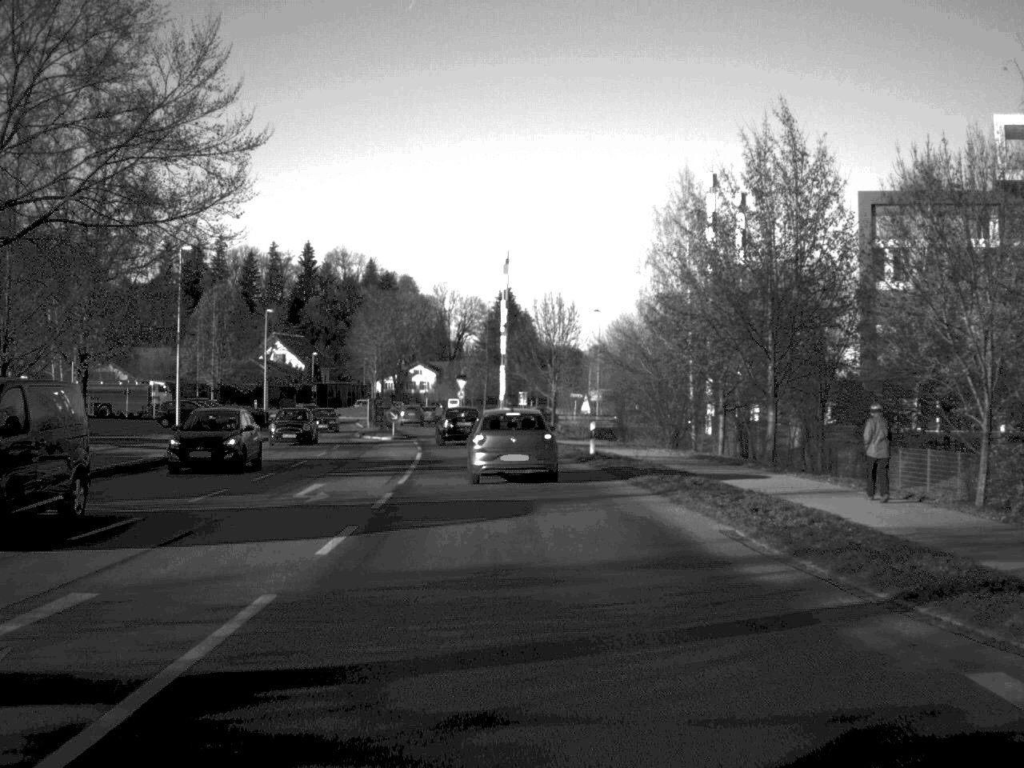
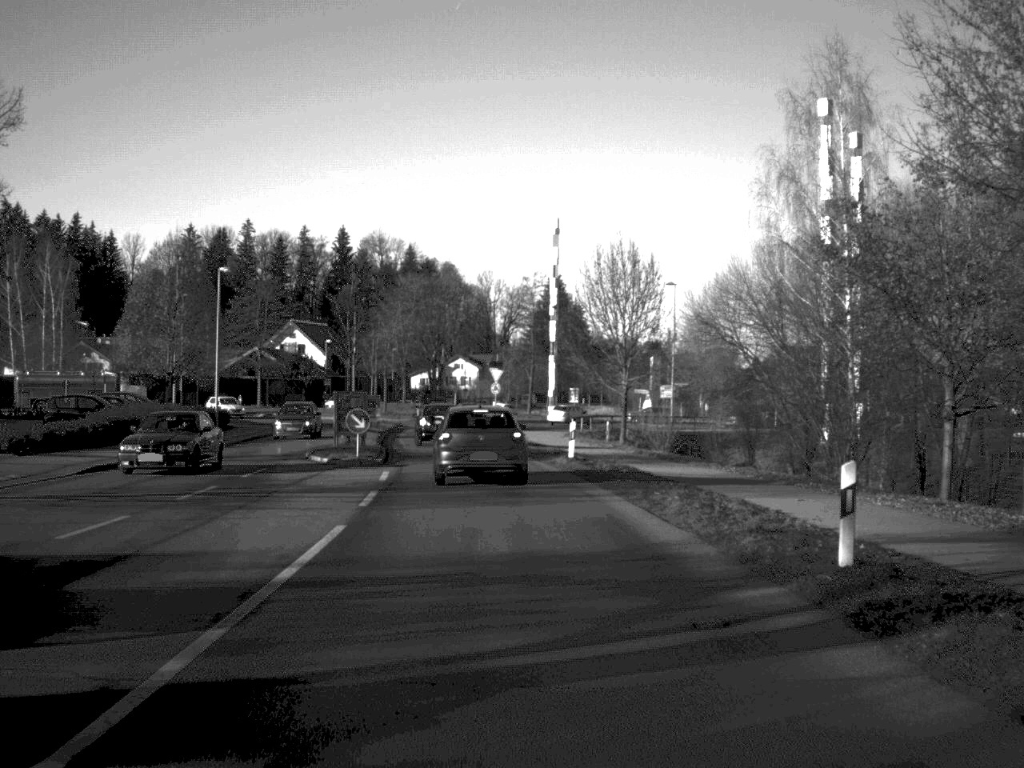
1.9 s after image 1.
(-0.4, +24.3) m; -2°
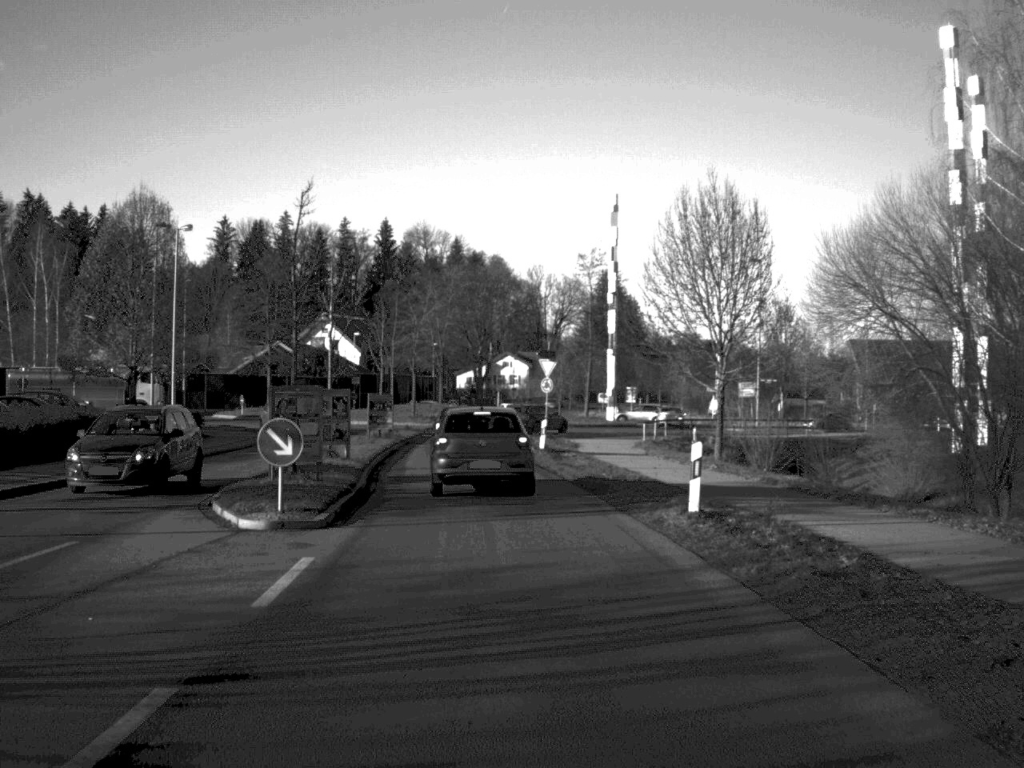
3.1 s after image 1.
(-0.3, +15.0) m; -2°
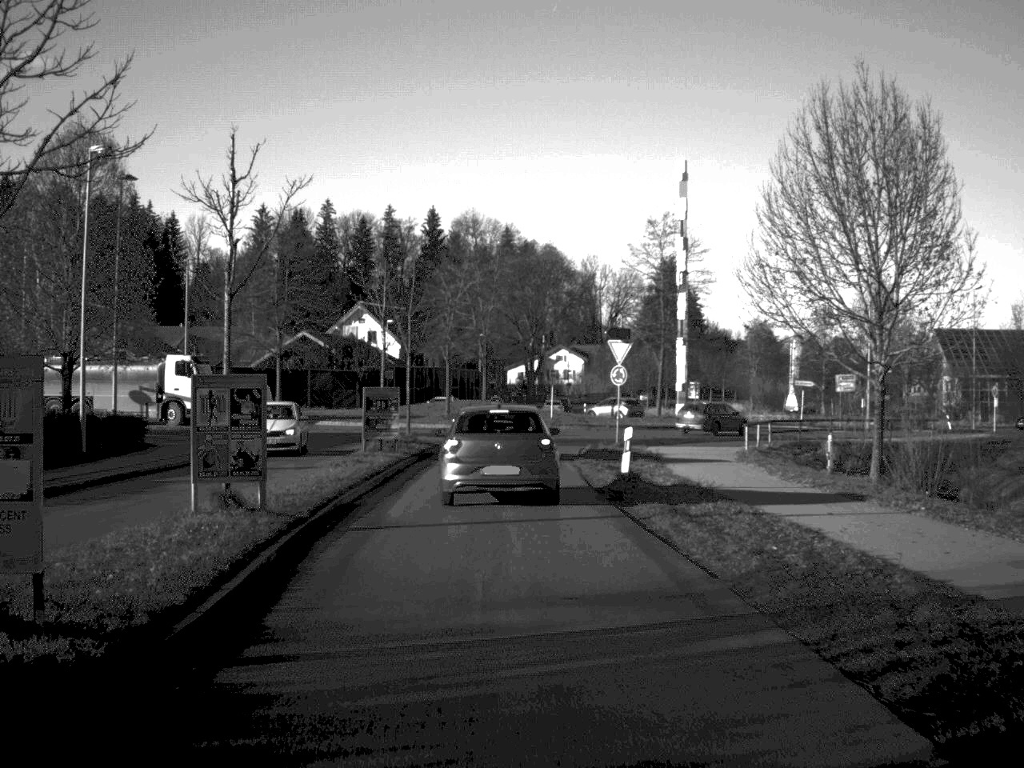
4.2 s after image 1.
(-0.3, +13.9) m; -2°
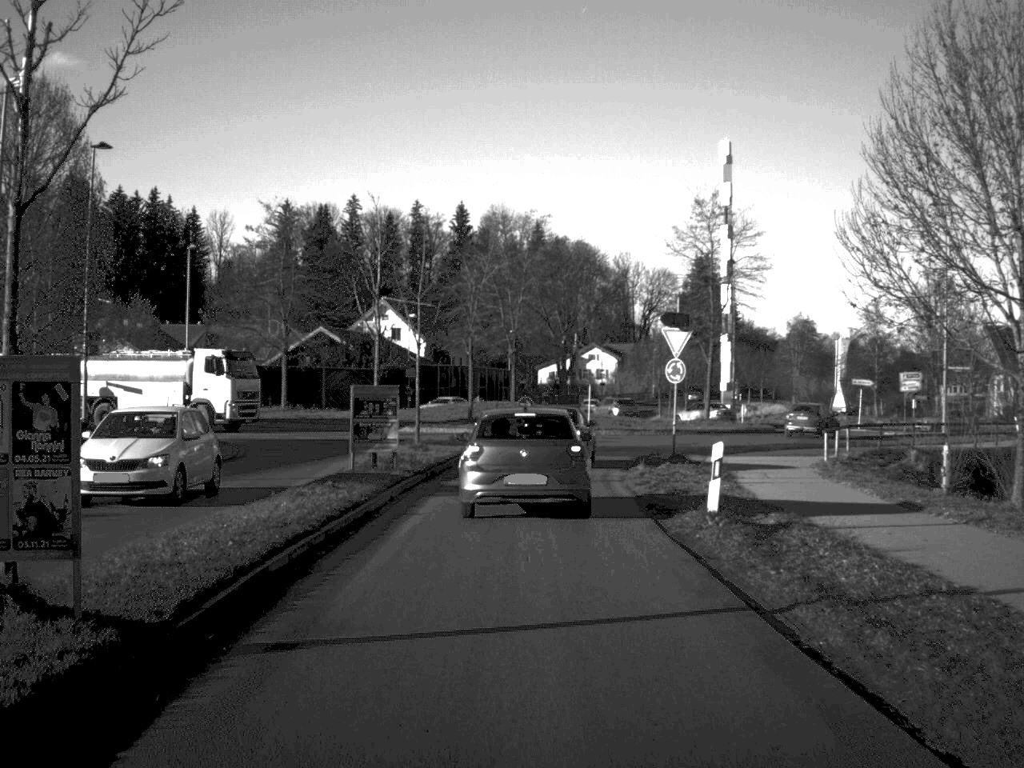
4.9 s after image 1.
(-0.1, +7.1) m; -1°
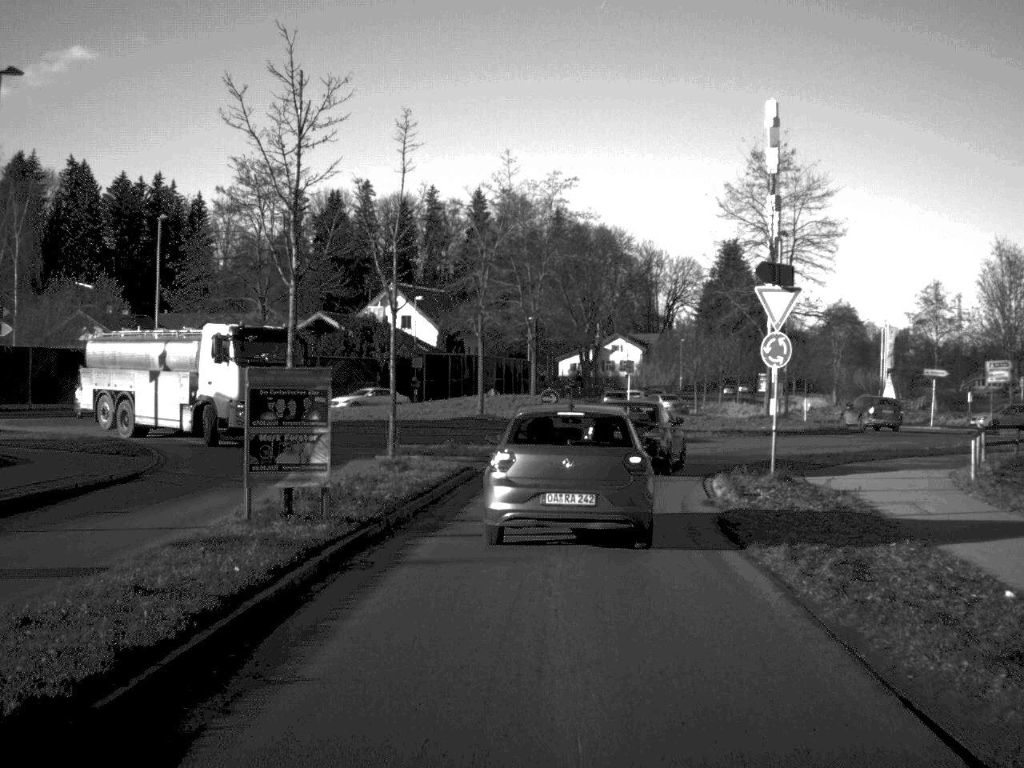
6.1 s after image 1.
(-0.1, +10.3) m; -1°
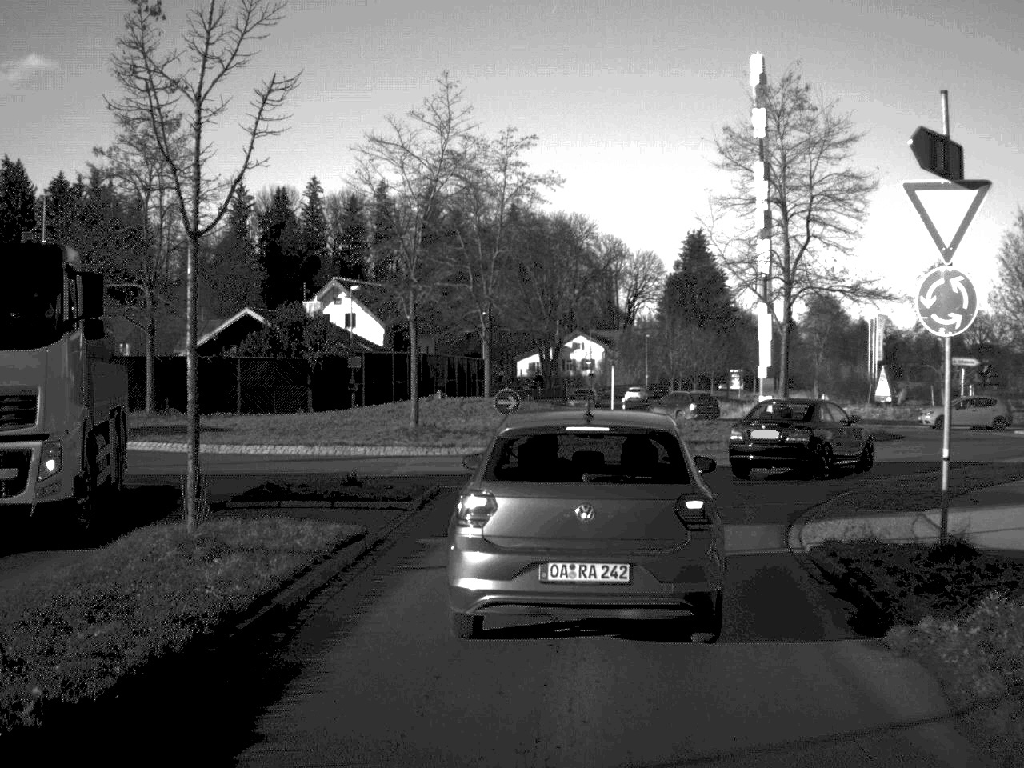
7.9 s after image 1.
(+0.1, +10.6) m; +2°
